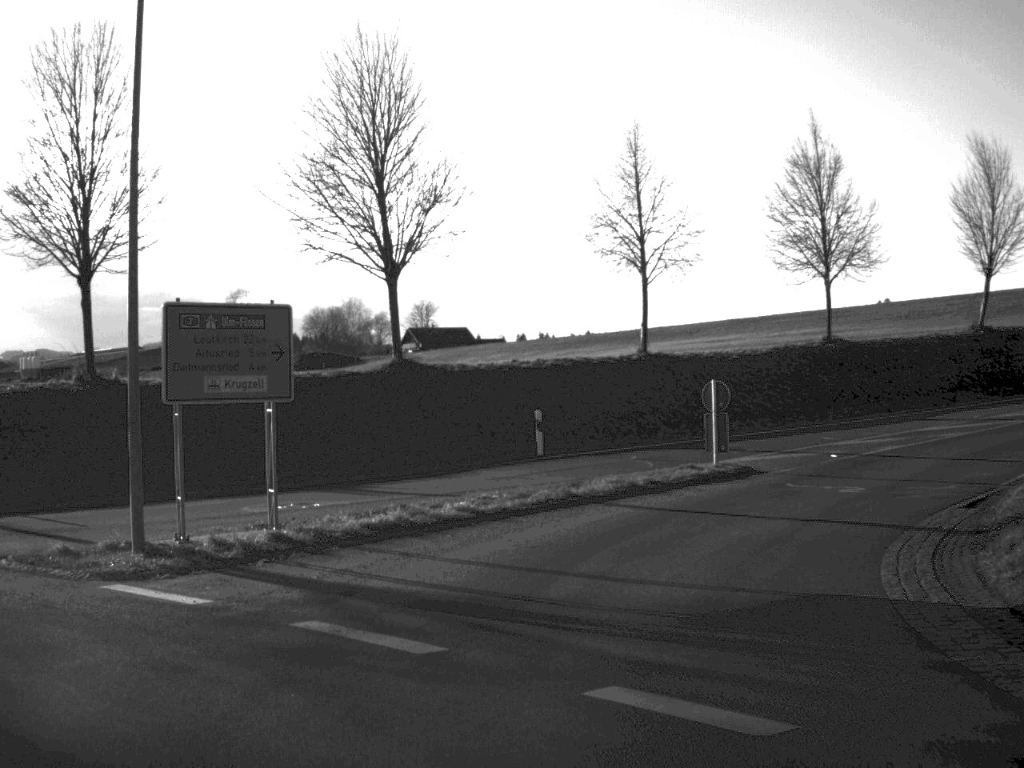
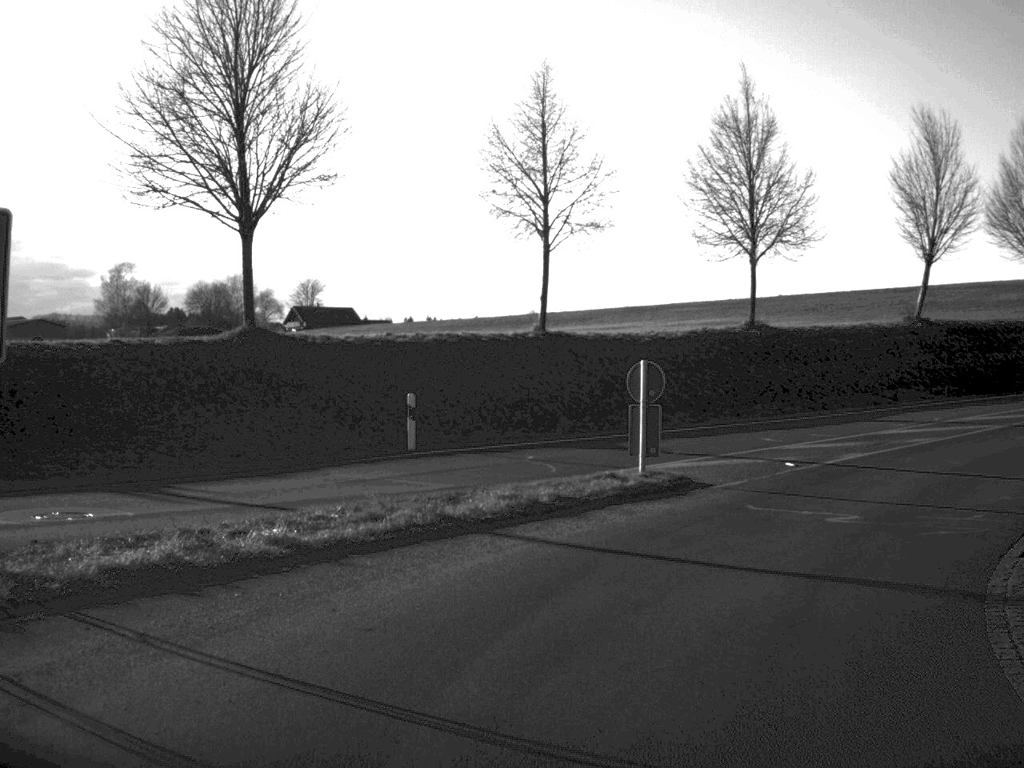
(+0.2, +6.2) m; +6°
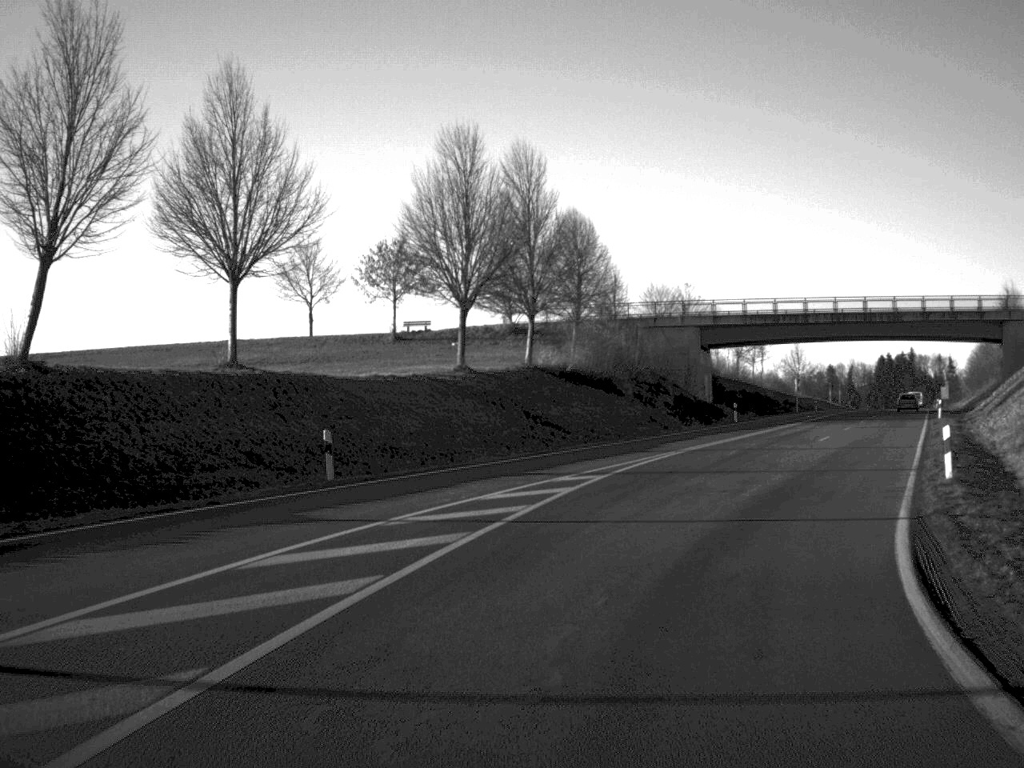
(+7.7, +22.0) m; +37°
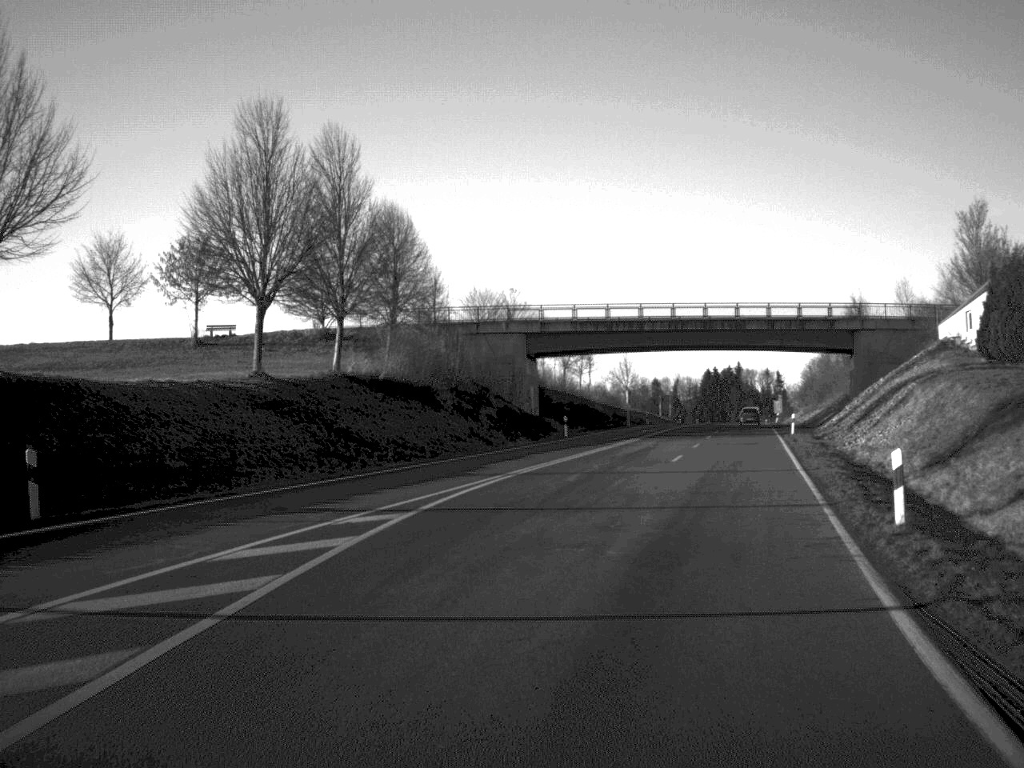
(+0.5, +6.8) m; +8°
